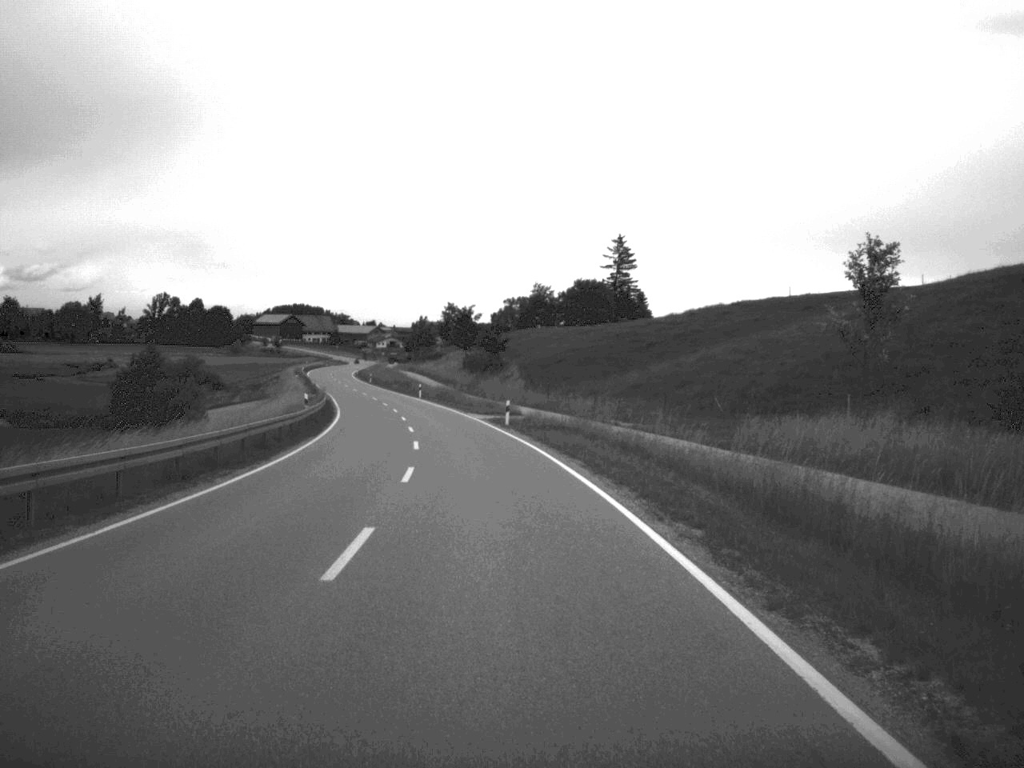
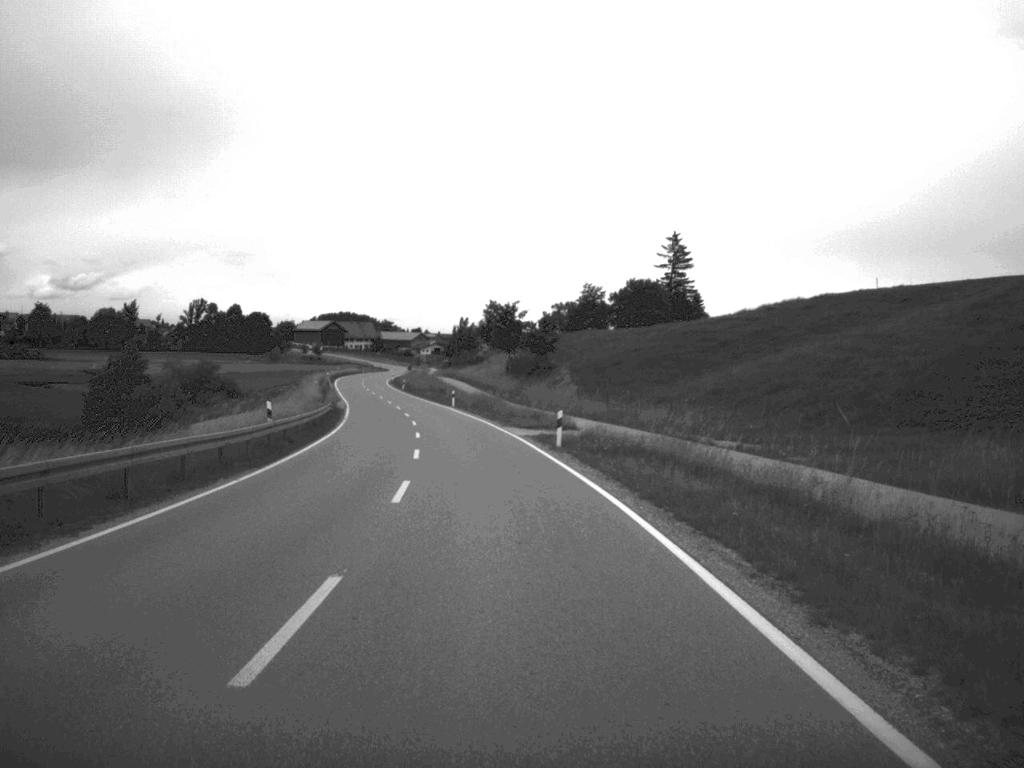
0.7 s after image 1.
(-0.3, +15.6) m; -2°
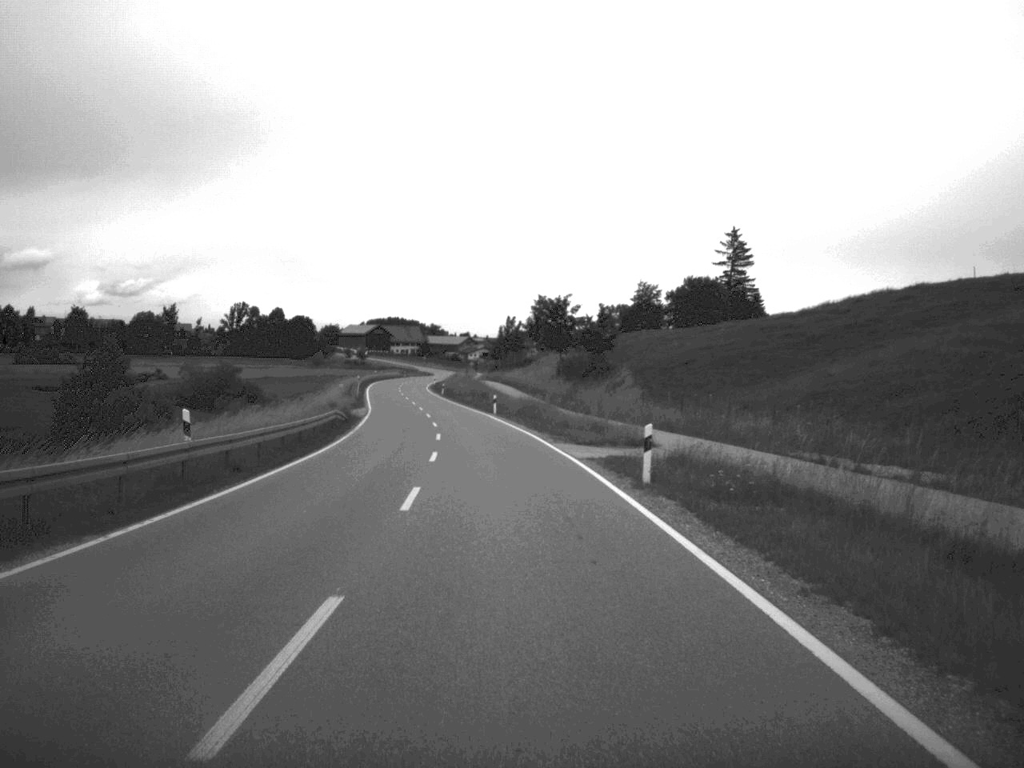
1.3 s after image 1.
(-0.3, +13.1) m; -2°
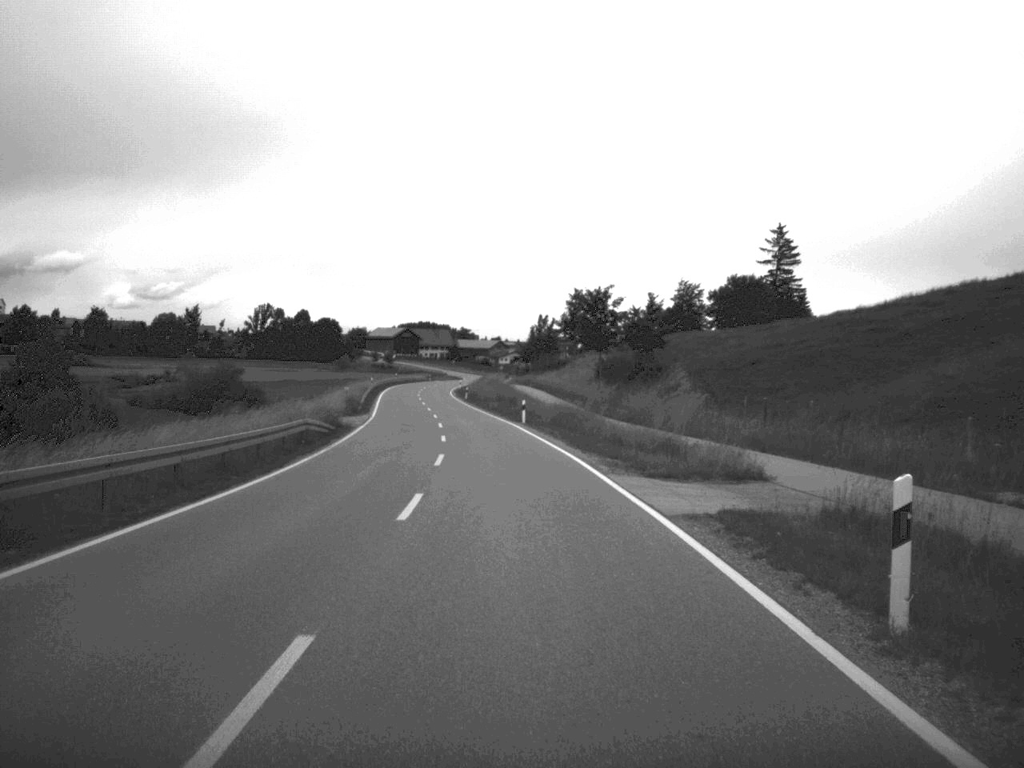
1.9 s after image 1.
(-0.2, +13.1) m; -1°
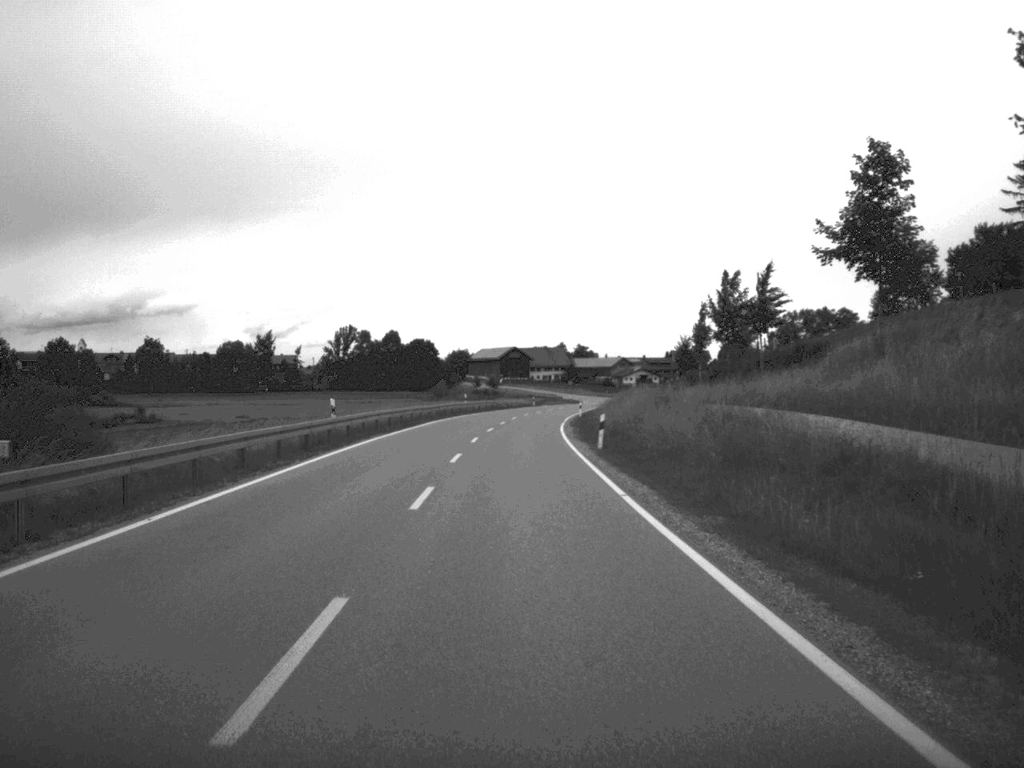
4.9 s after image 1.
(-3.6, +68.5) m; -5°
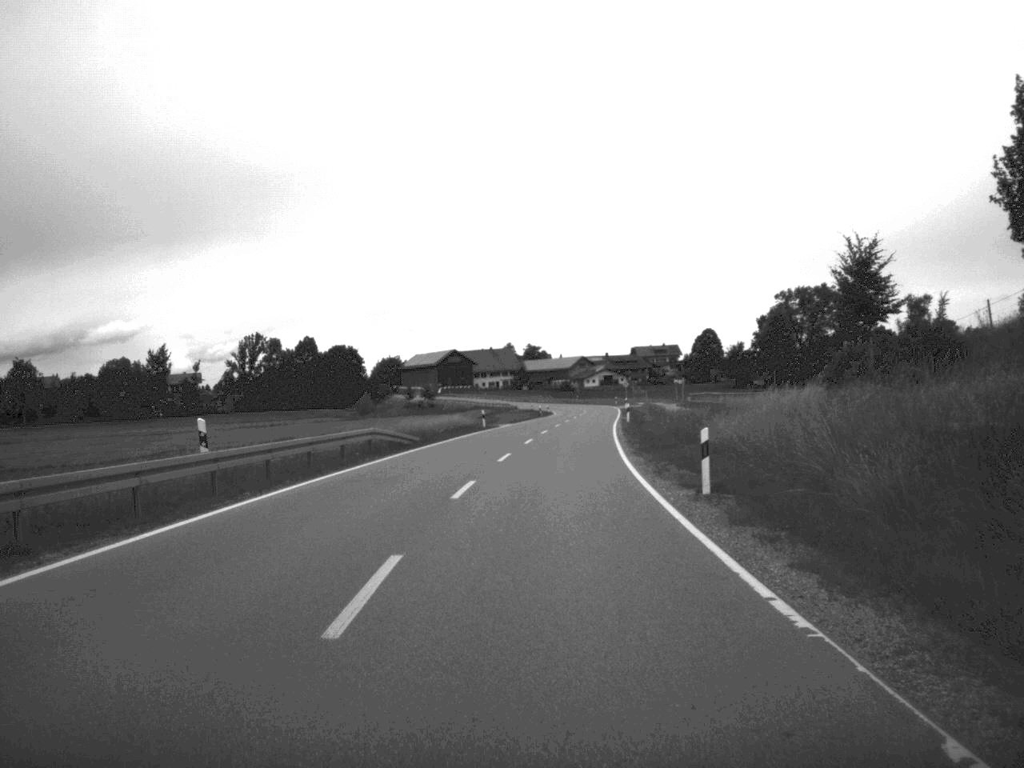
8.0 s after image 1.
(0.0, +67.4) m; +2°
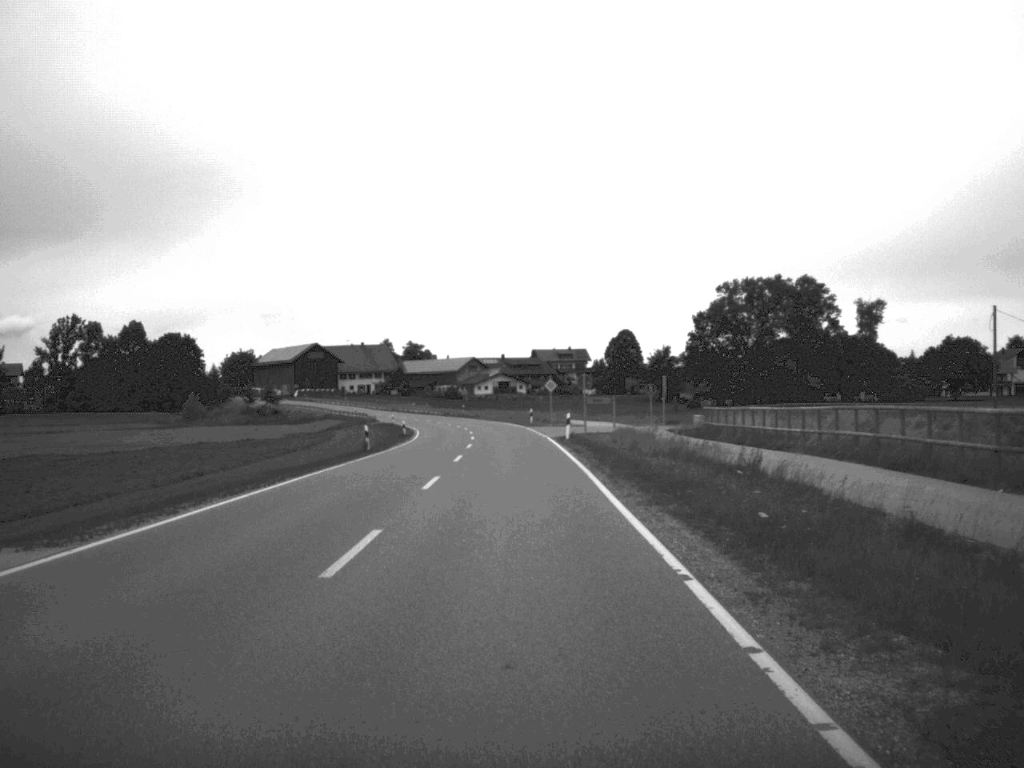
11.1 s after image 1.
(+3.0, +66.6) m; +5°
